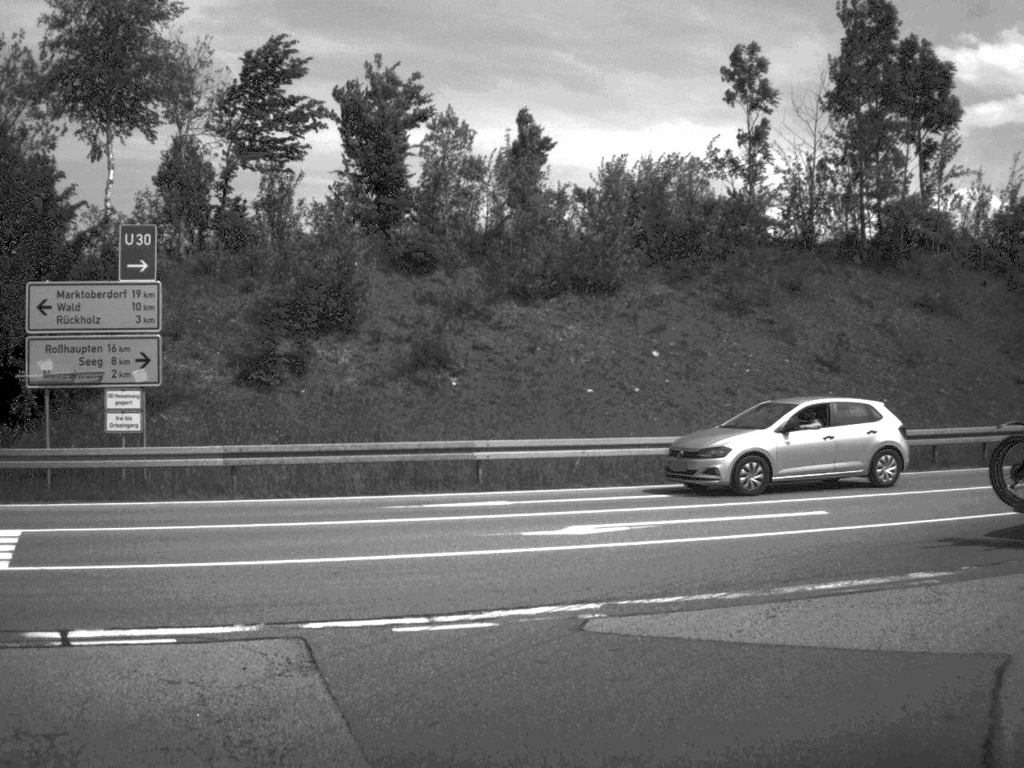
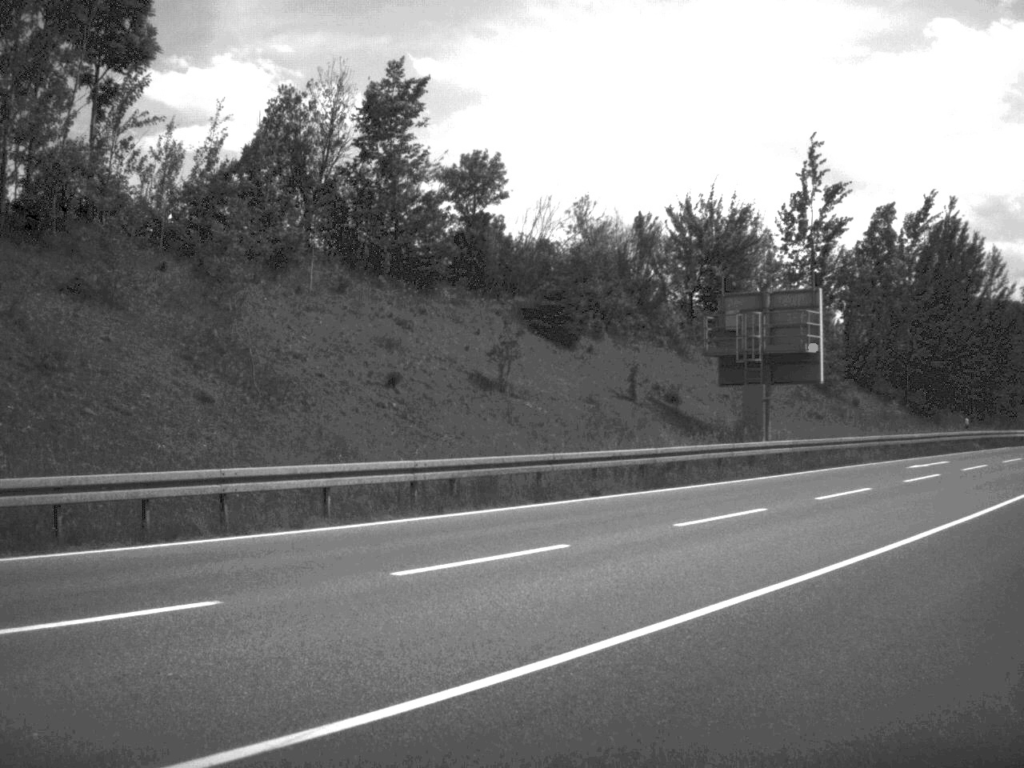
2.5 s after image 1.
(+3.0, +10.2) m; +37°
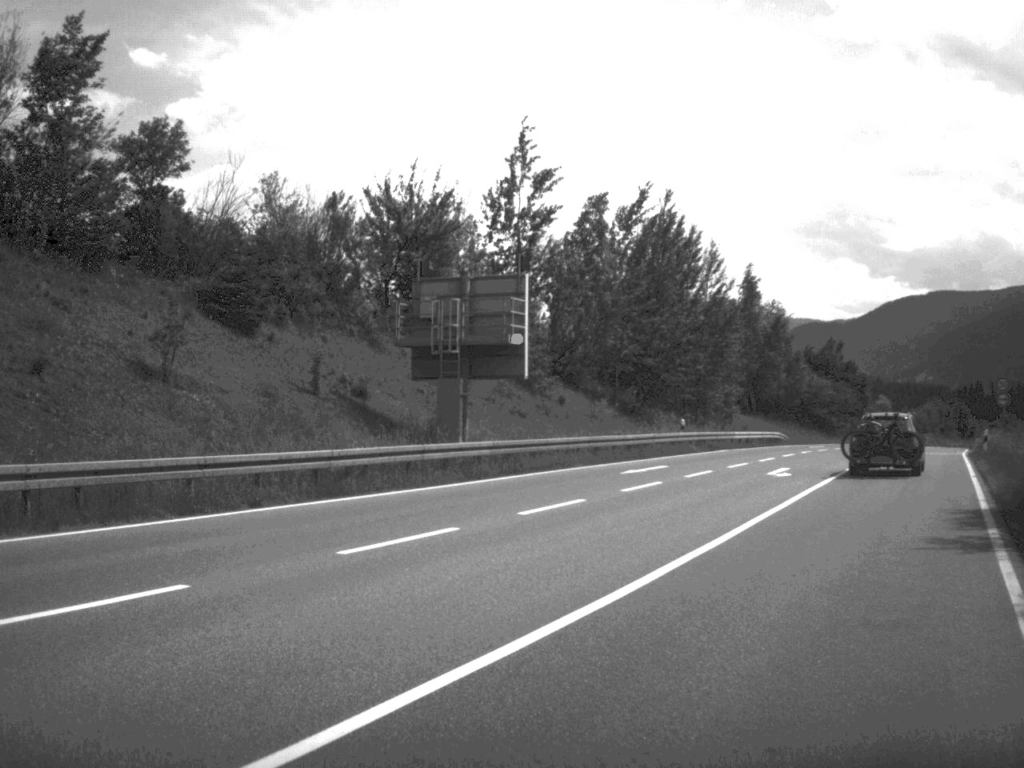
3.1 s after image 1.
(+0.4, +3.7) m; +13°
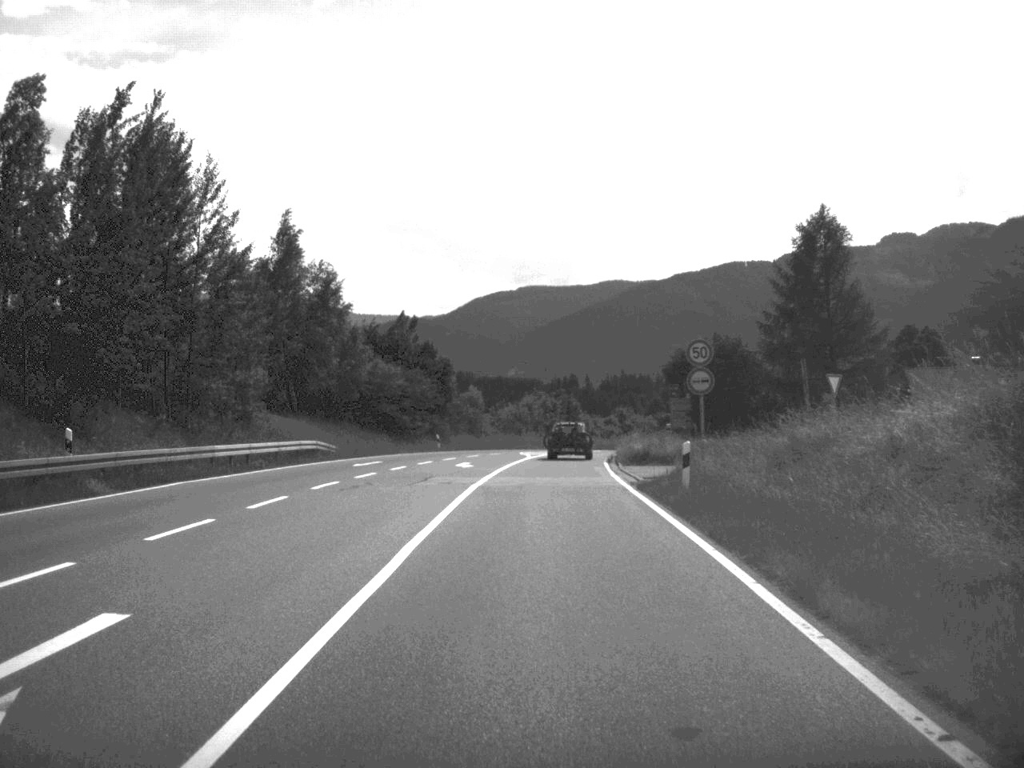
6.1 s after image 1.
(+6.2, +24.2) m; +17°
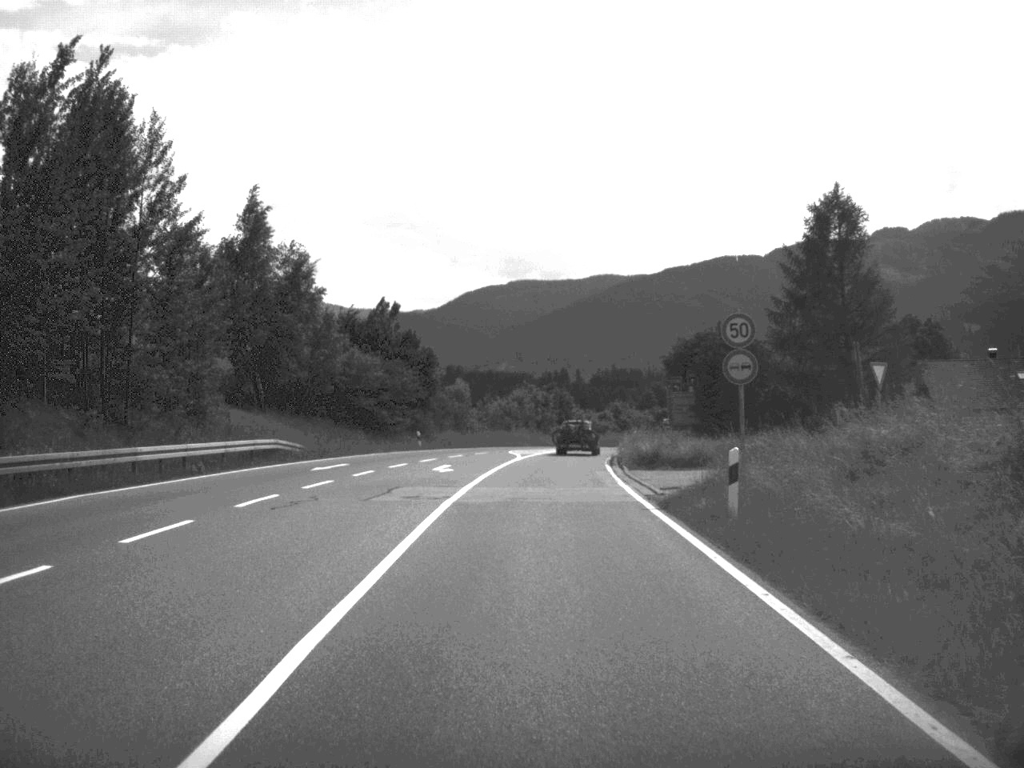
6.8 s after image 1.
(0.0, +6.3) m; 0°
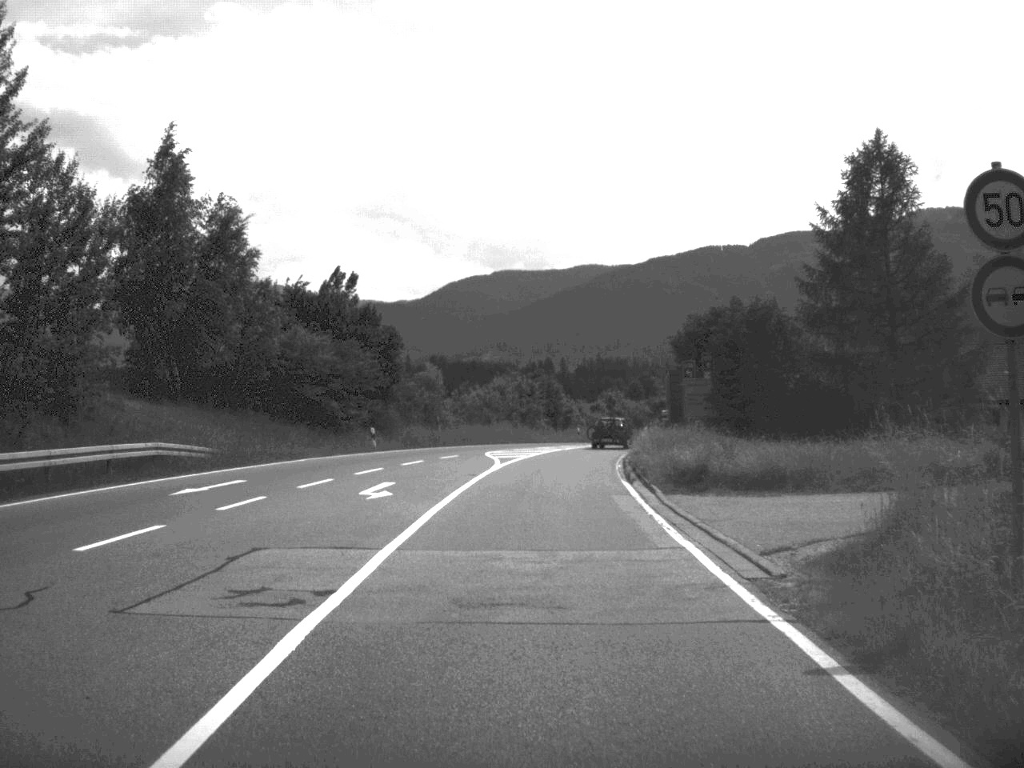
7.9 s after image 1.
(+0.1, +12.7) m; +1°
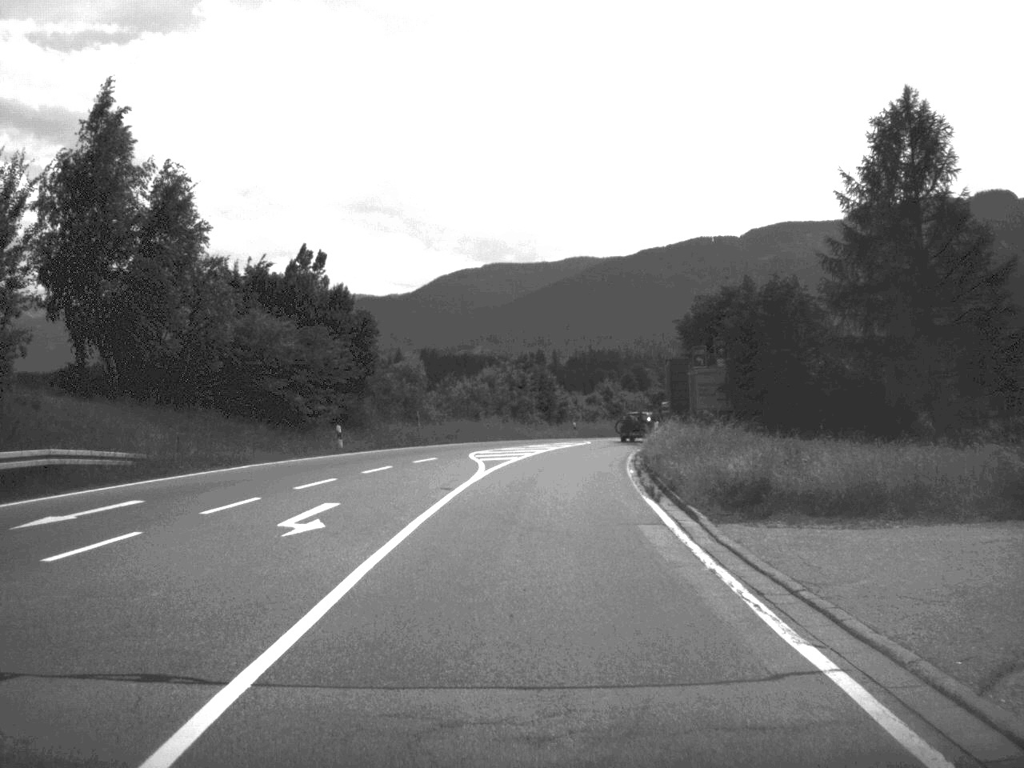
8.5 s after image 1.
(0.0, +6.9) m; 0°
